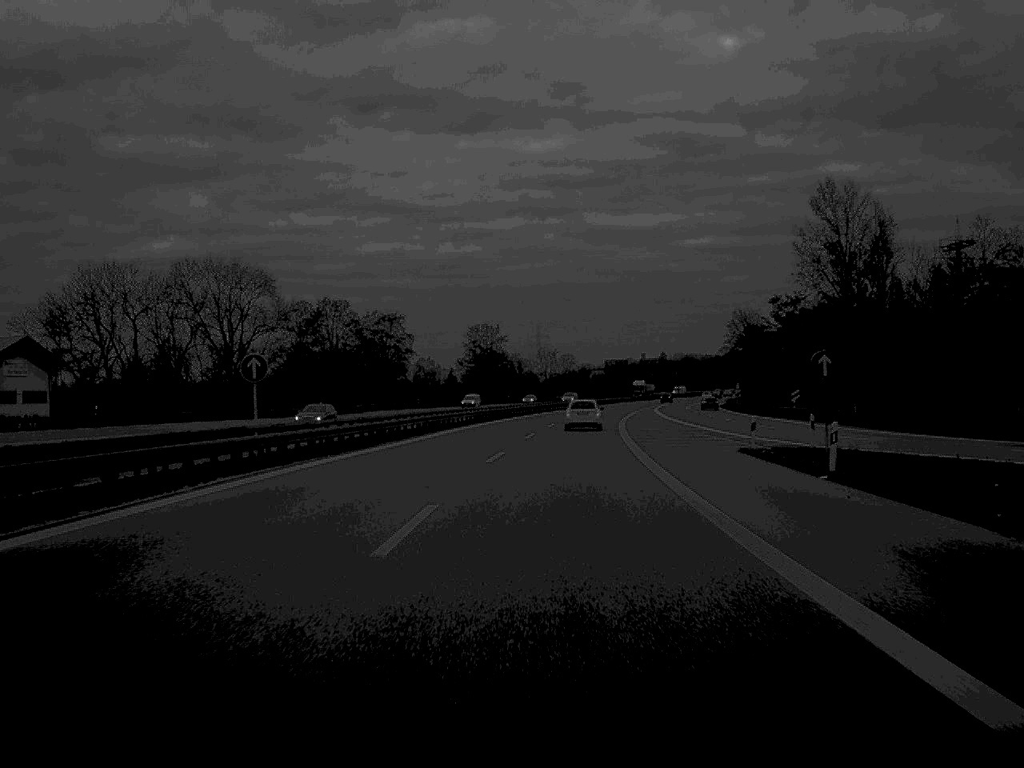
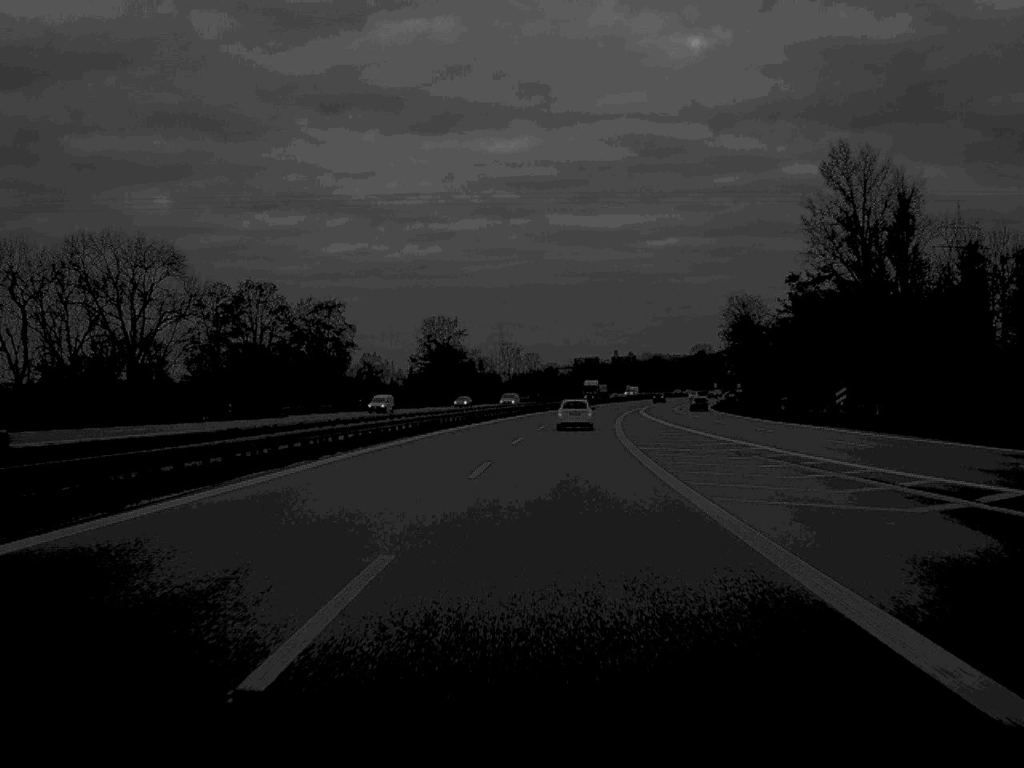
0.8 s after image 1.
(+0.3, +24.0) m; +2°
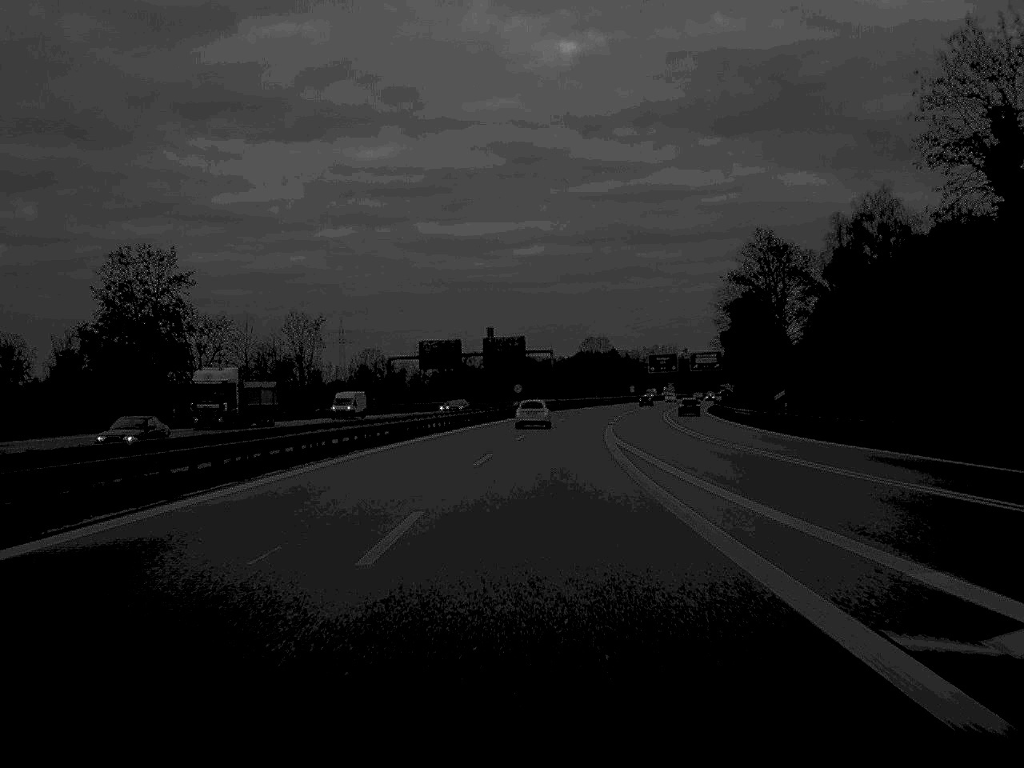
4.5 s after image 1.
(+5.9, +105.2) m; +6°
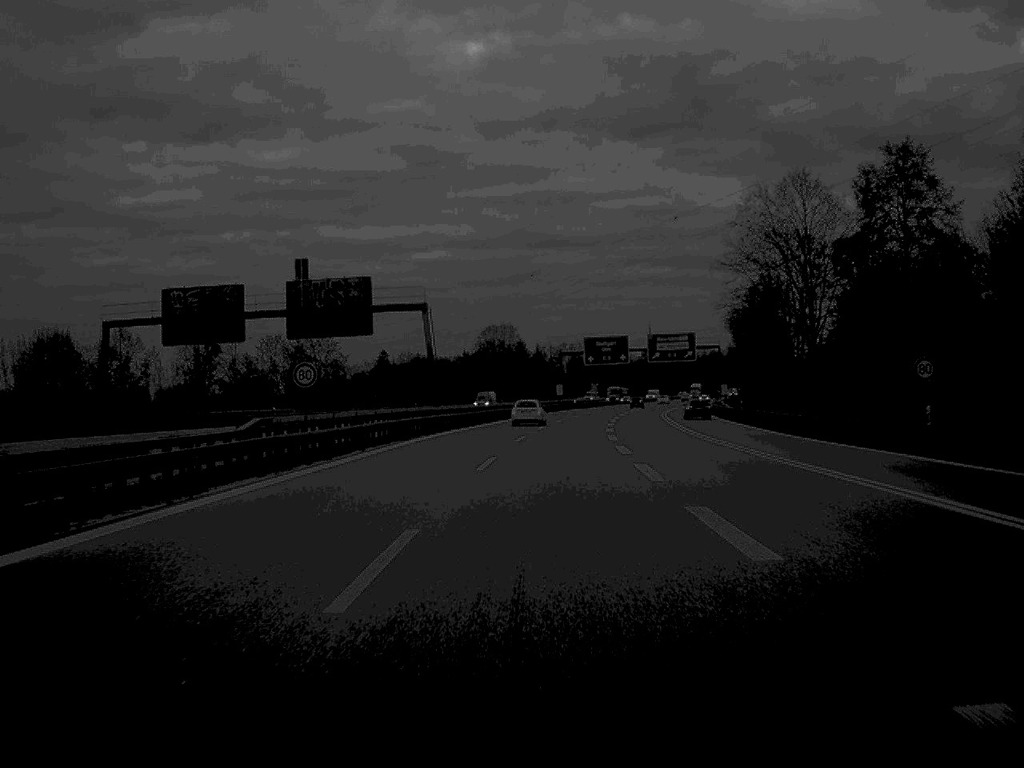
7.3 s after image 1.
(+2.8, +76.6) m; +5°
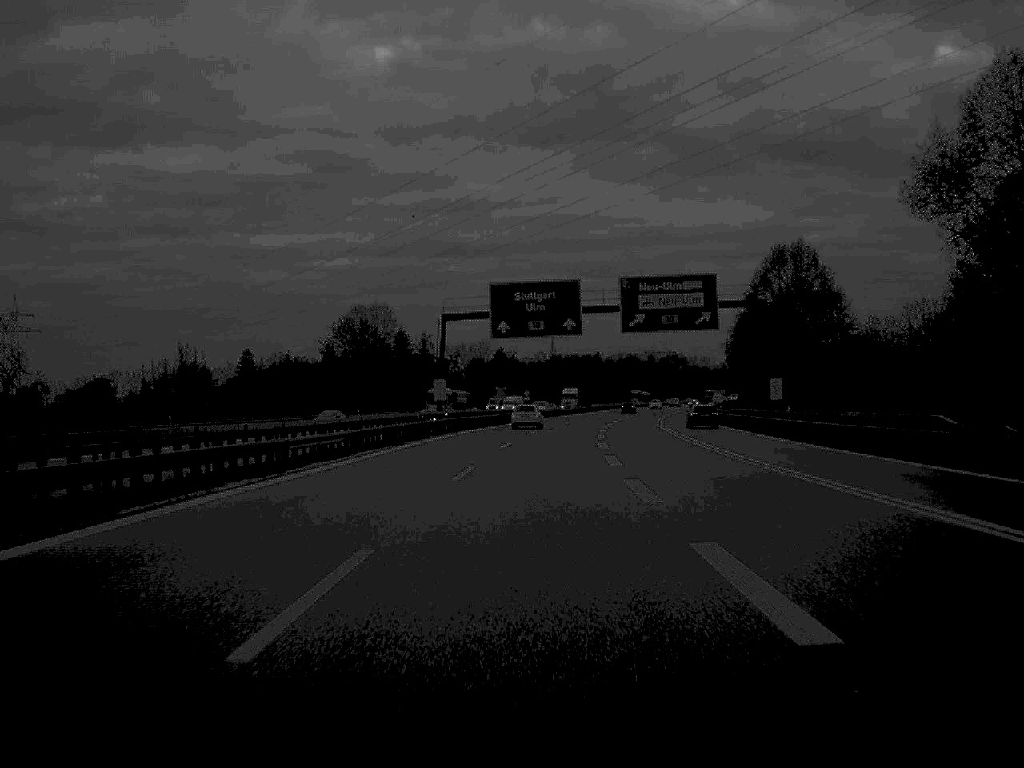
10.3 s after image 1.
(+3.0, +75.3) m; +4°
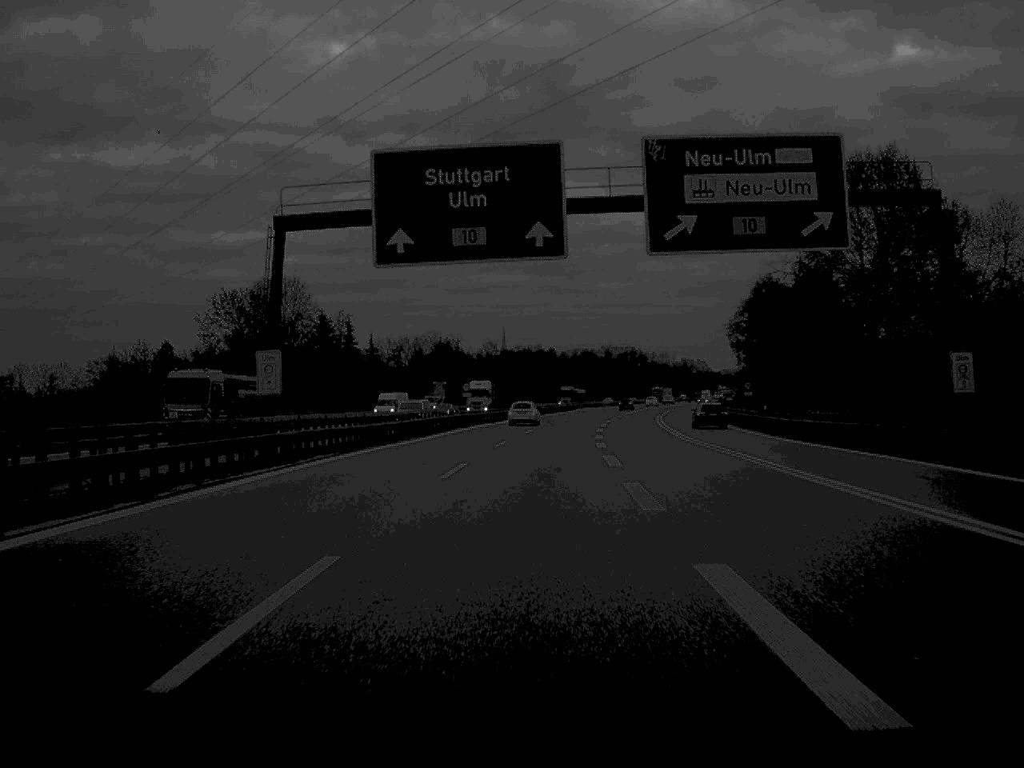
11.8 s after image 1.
(+0.7, +38.1) m; +2°
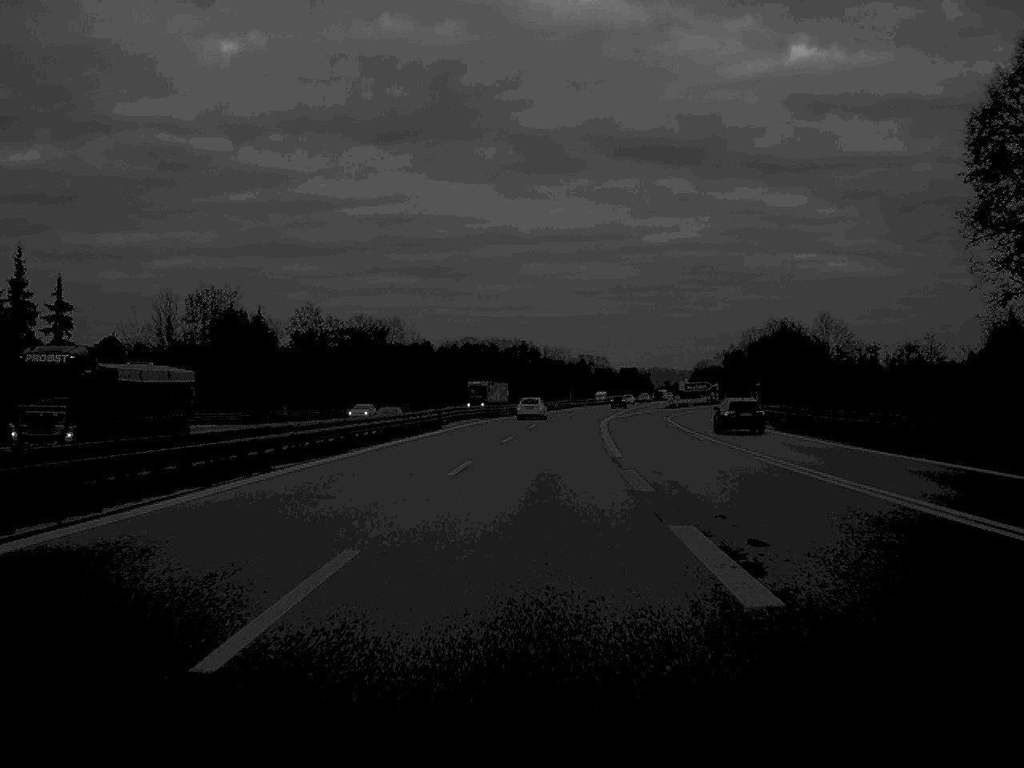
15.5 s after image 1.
(+4.0, +91.7) m; +5°
